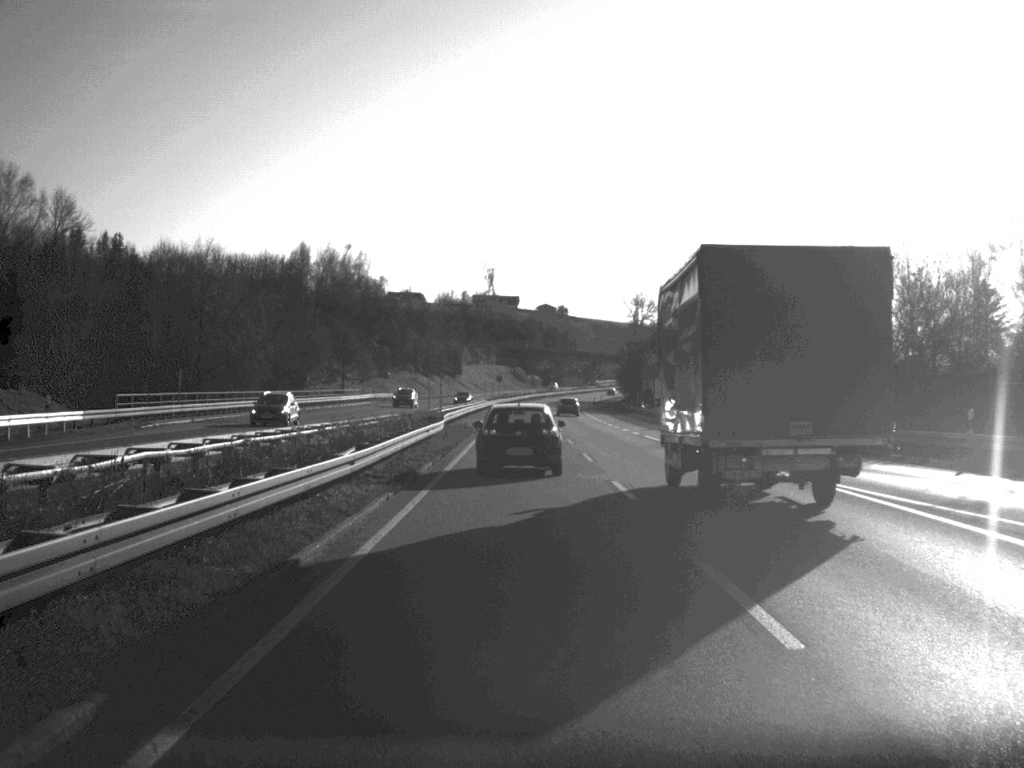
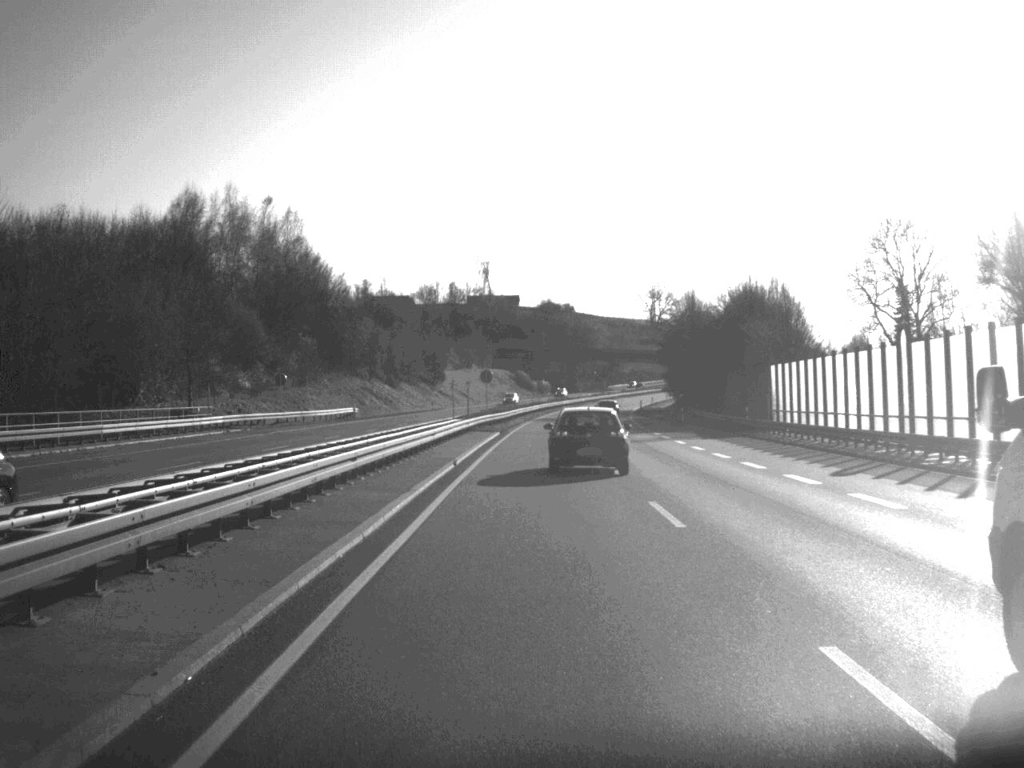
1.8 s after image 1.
(-0.4, +63.2) m; 0°
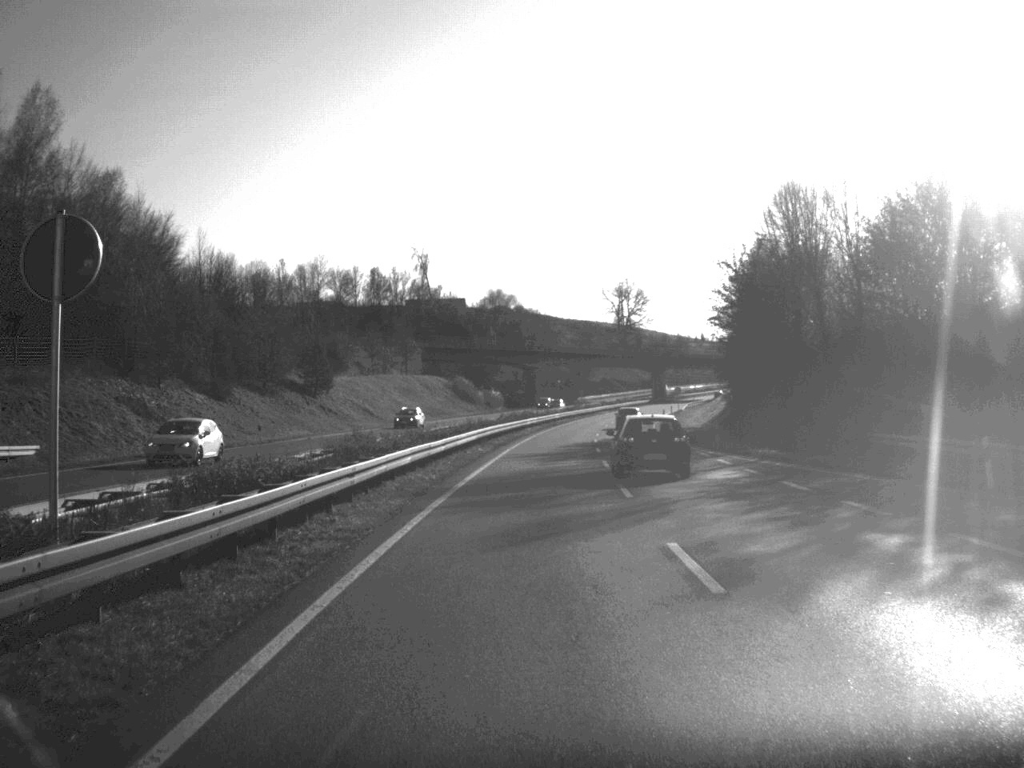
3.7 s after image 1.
(+1.1, +66.0) m; +2°
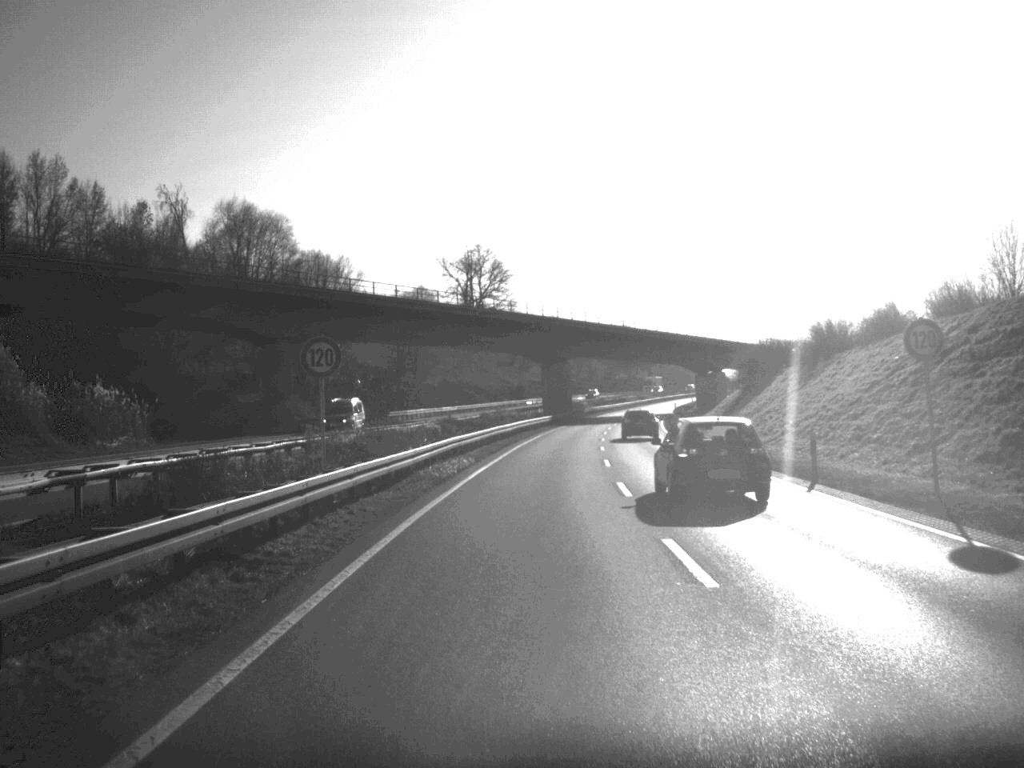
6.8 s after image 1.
(+7.1, +119.3) m; +7°
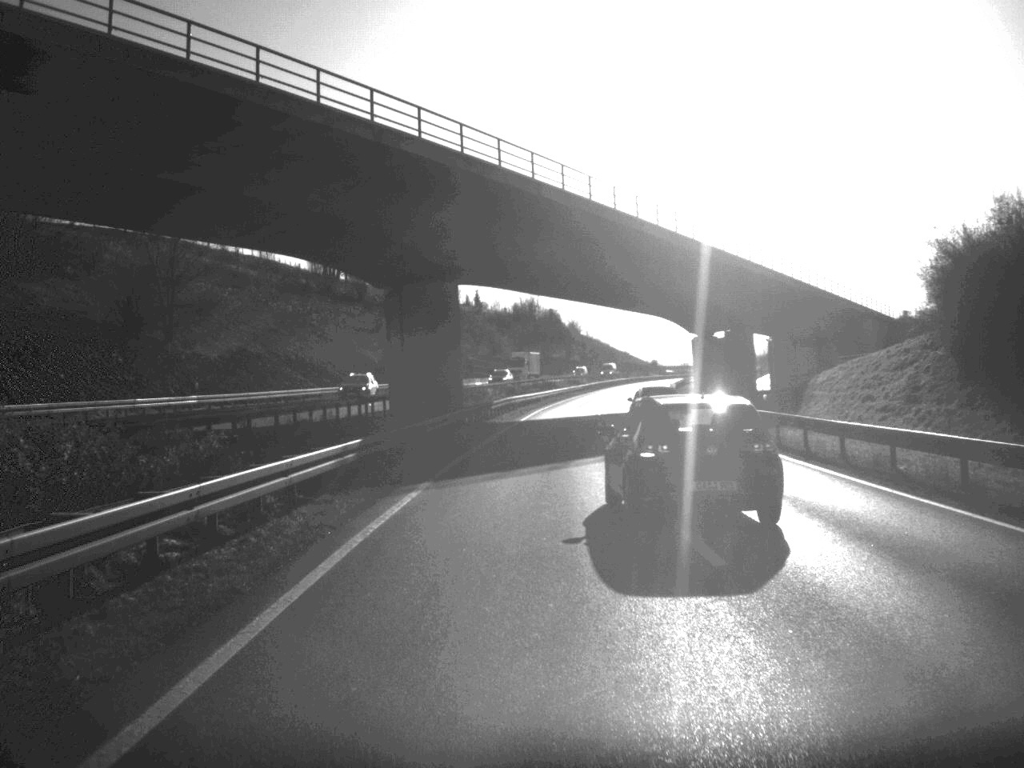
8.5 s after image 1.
(+2.9, +71.9) m; +5°
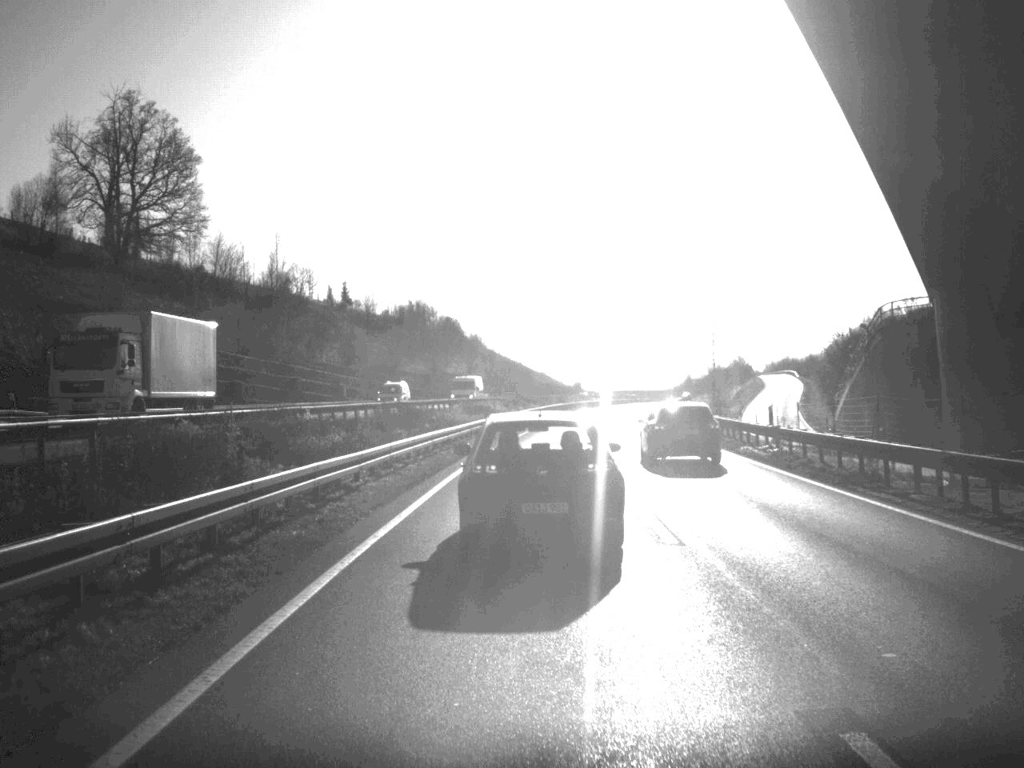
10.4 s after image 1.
(+2.6, +68.7) m; +4°
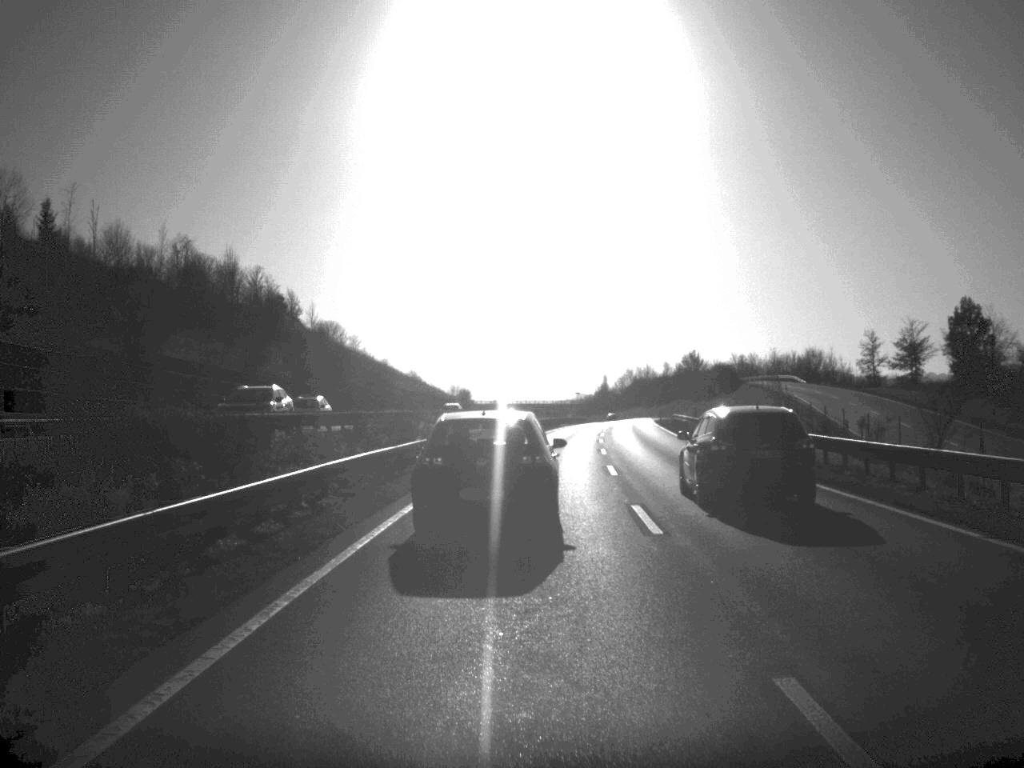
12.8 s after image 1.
(+3.6, +82.5) m; +5°
